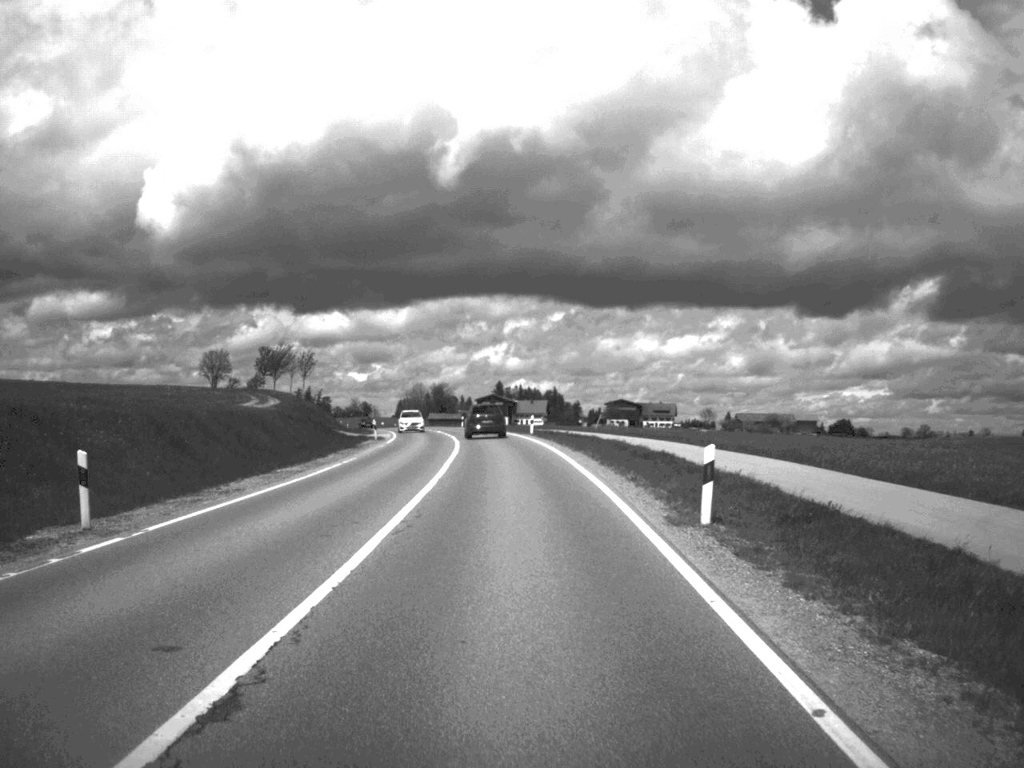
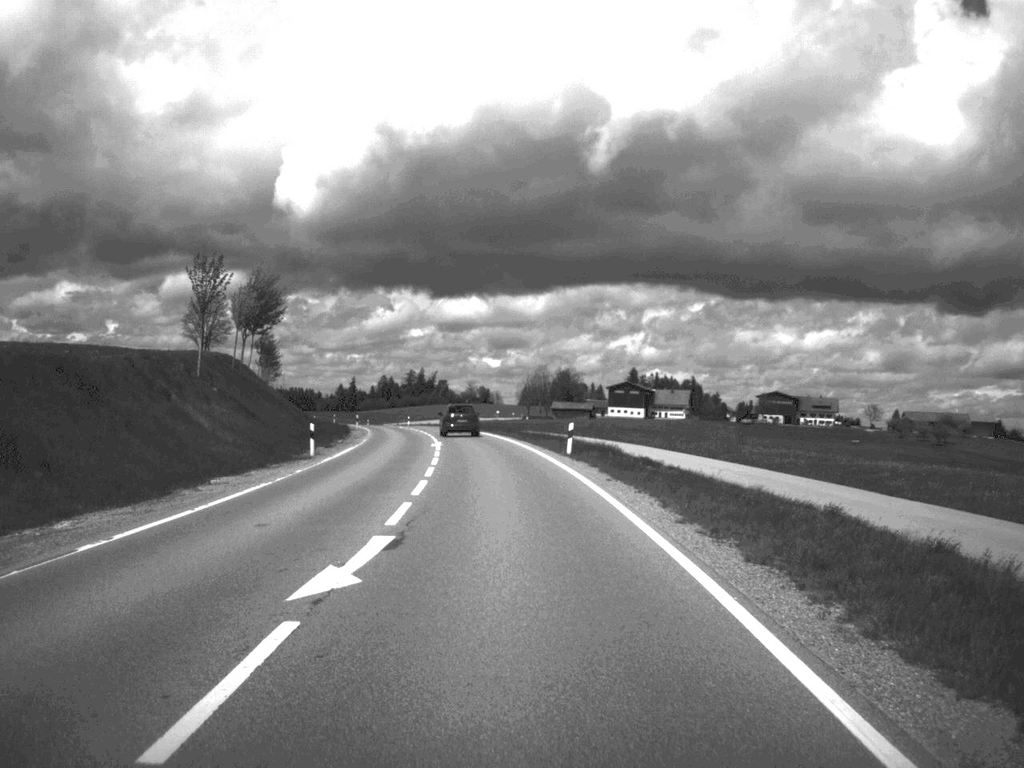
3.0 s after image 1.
(-3.1, +74.7) m; -6°
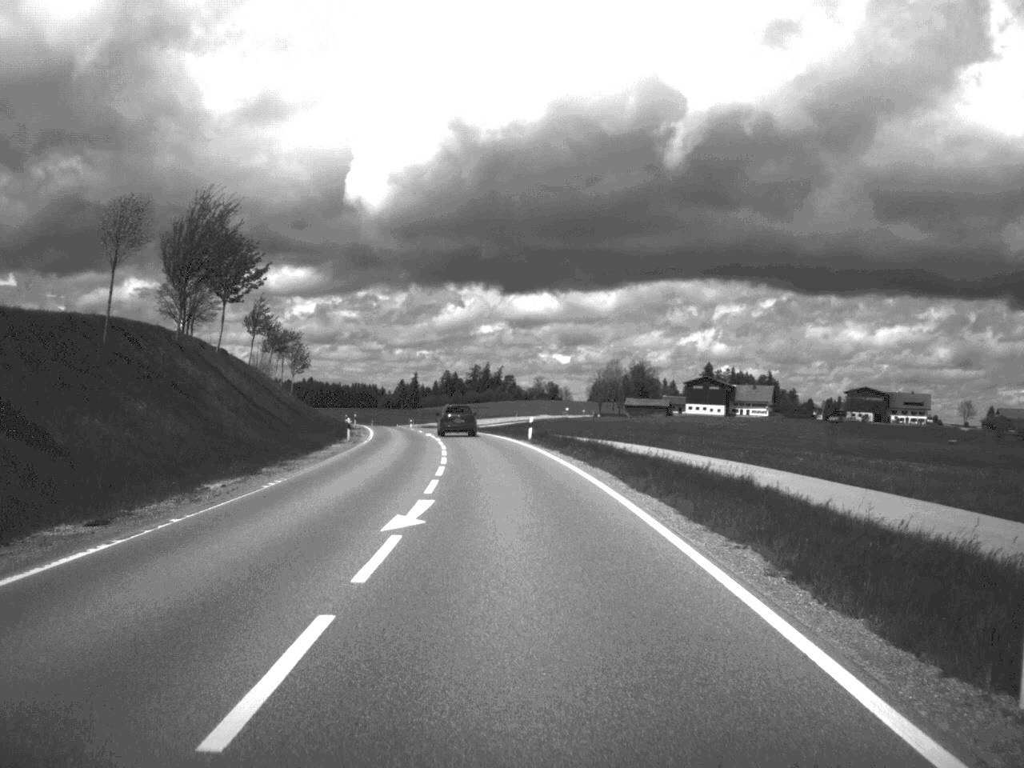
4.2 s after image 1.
(-0.9, +32.4) m; -3°
